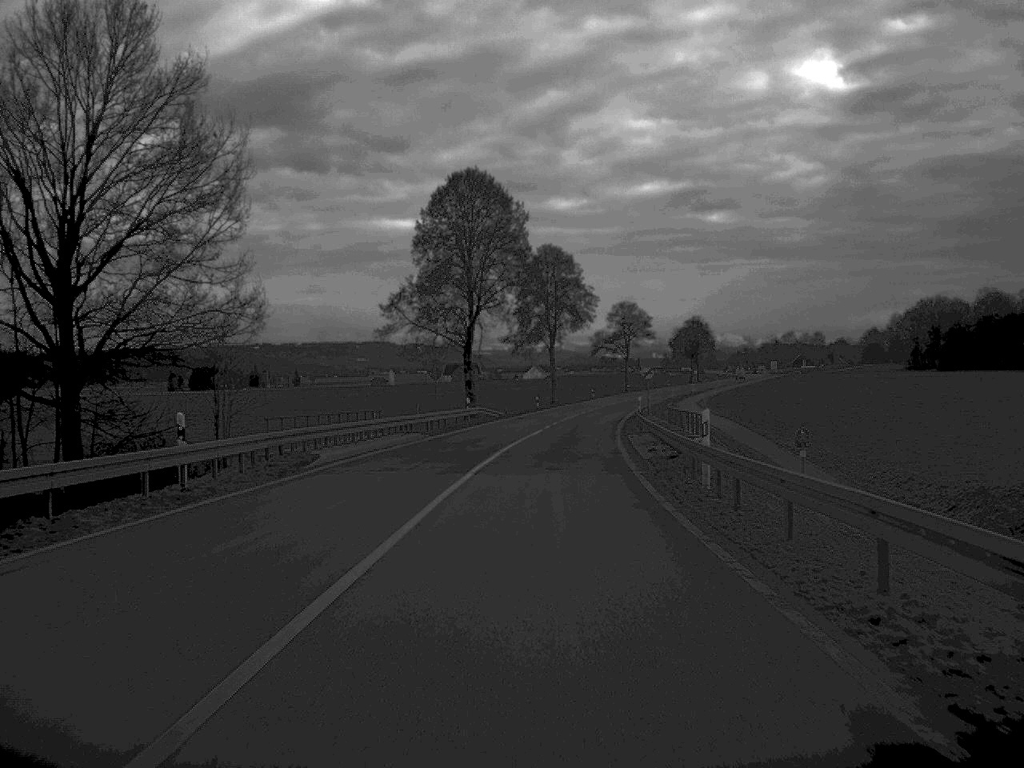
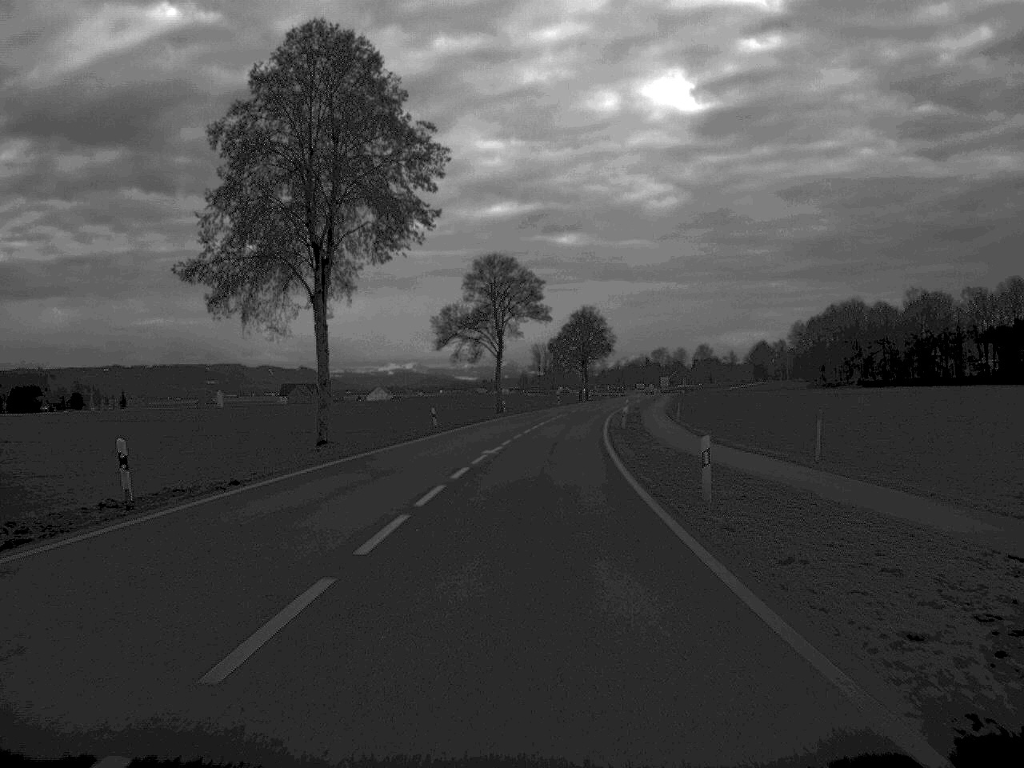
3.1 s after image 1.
(+4.7, +81.9) m; +6°
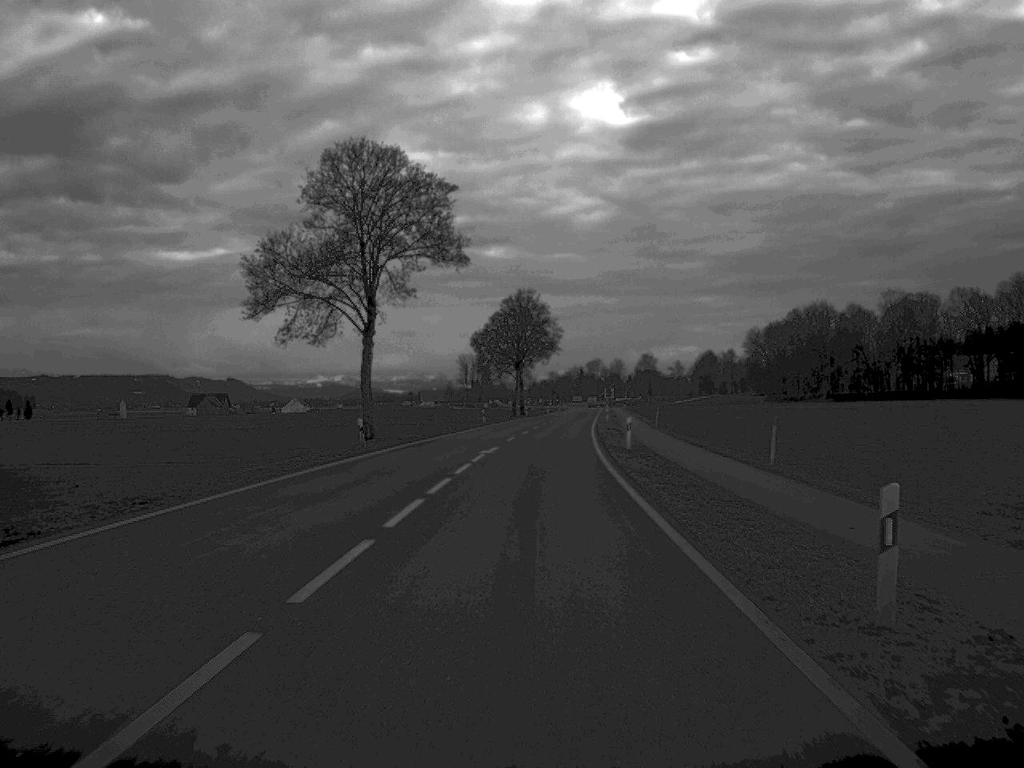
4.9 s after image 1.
(+1.5, +50.5) m; +3°
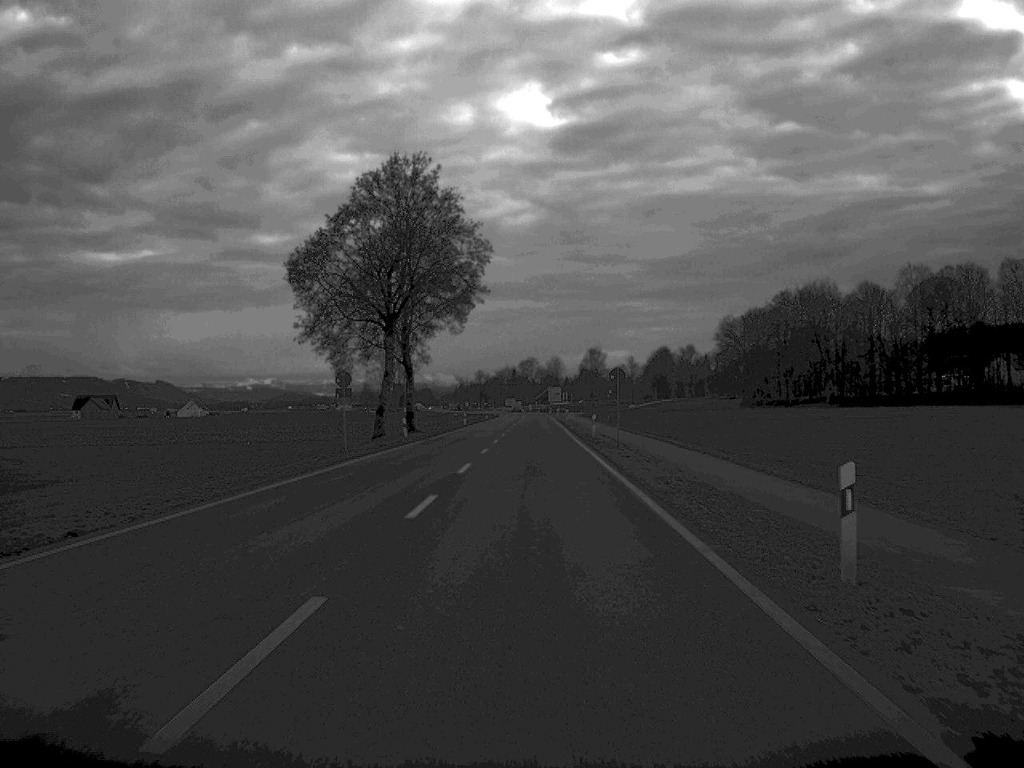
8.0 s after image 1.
(+2.4, +81.5) m; +3°
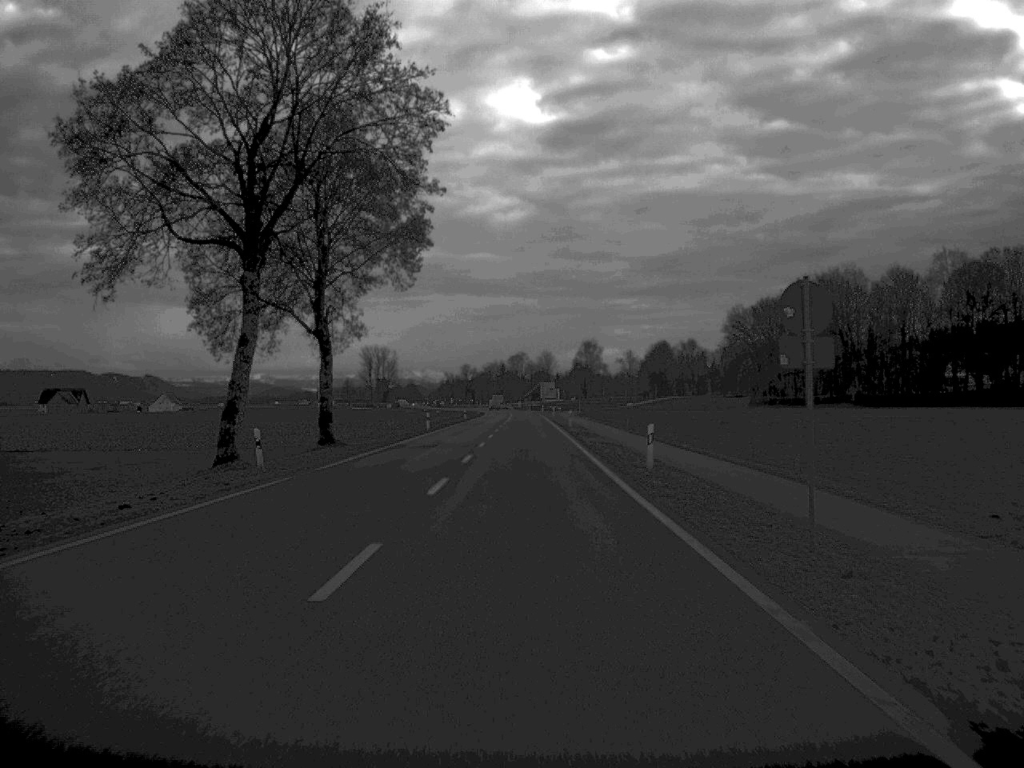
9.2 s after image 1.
(+0.1, +31.4) m; 0°
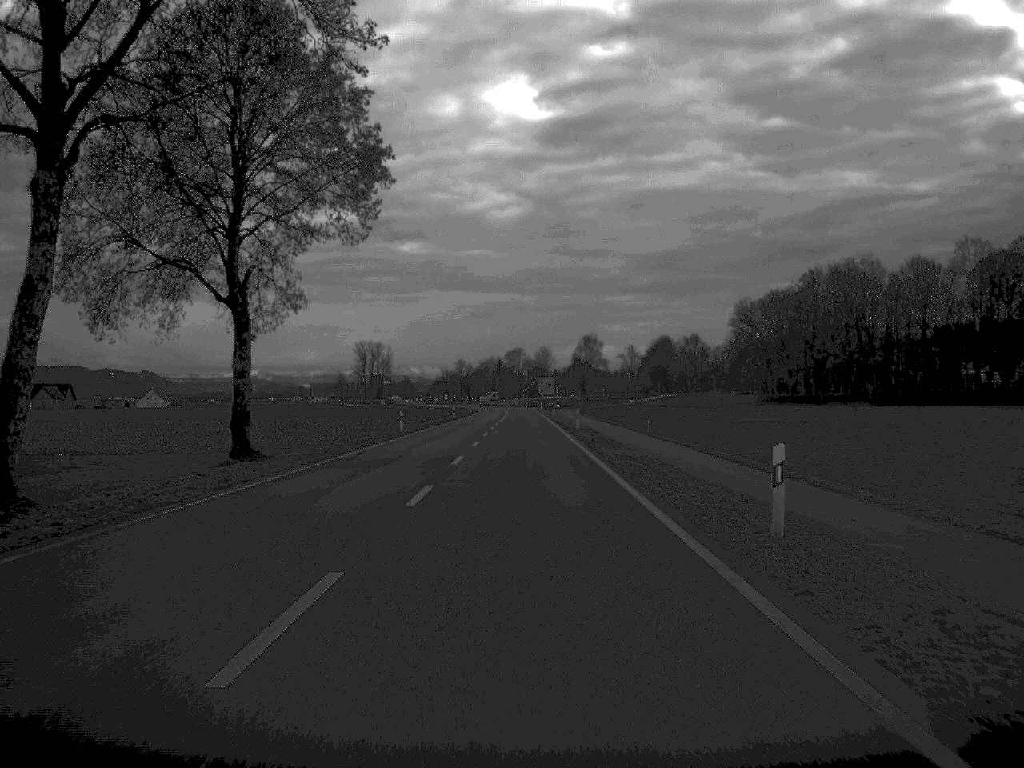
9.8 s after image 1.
(0.0, +15.1) m; 0°
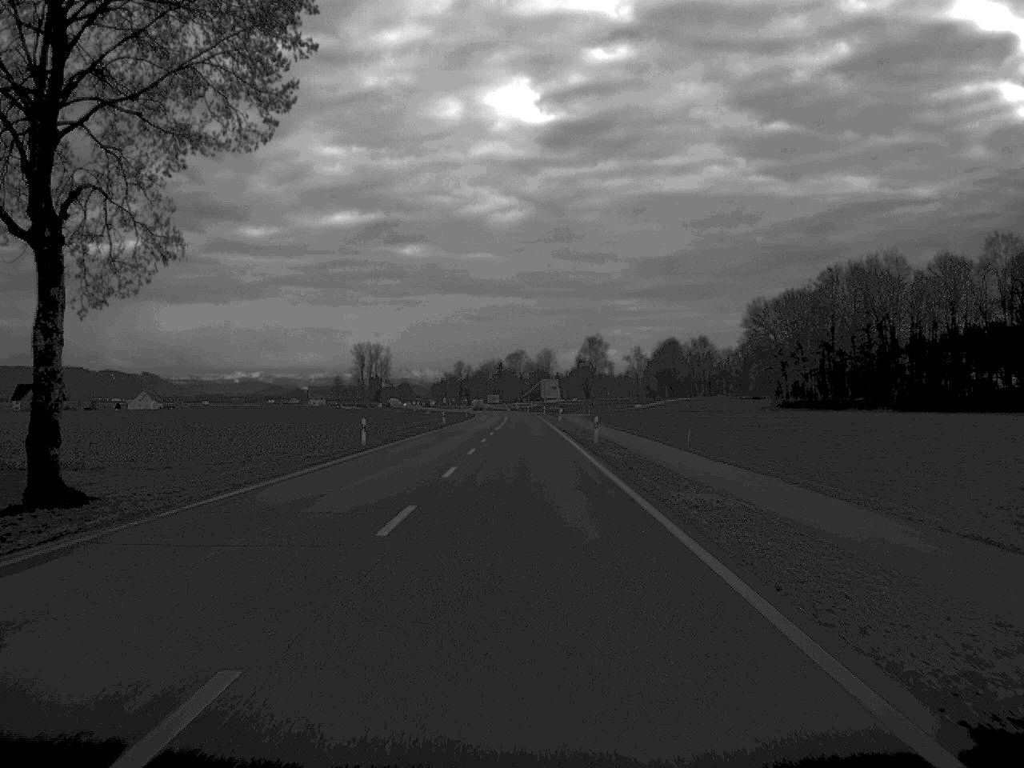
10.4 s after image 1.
(0.0, +15.6) m; 0°
